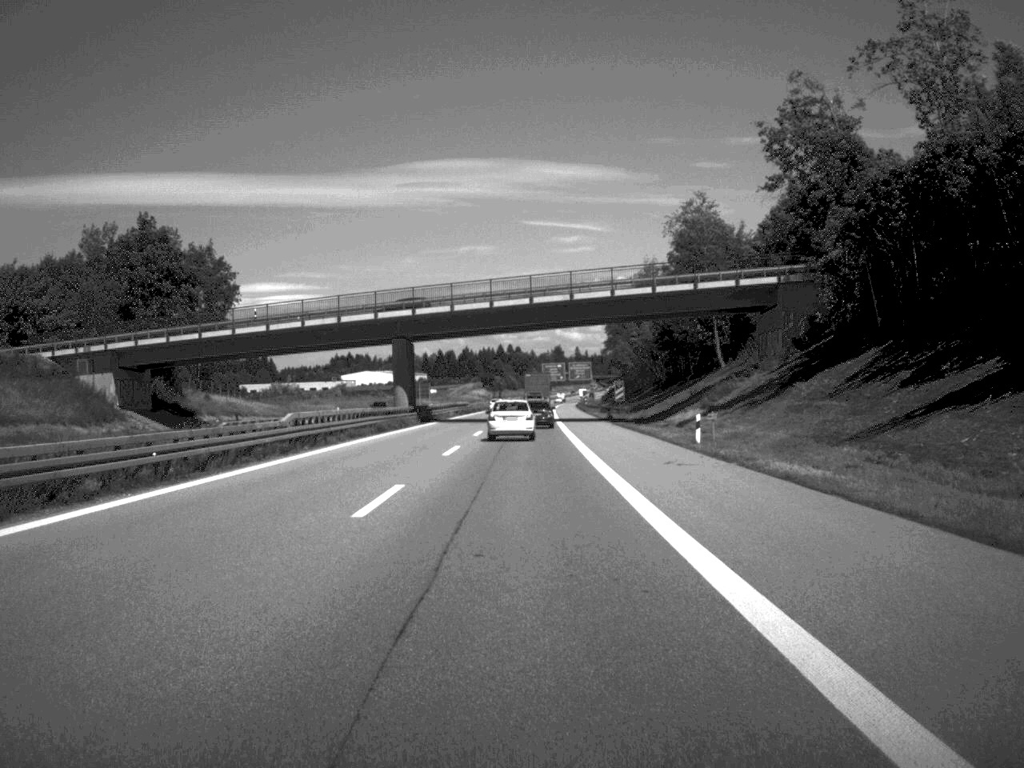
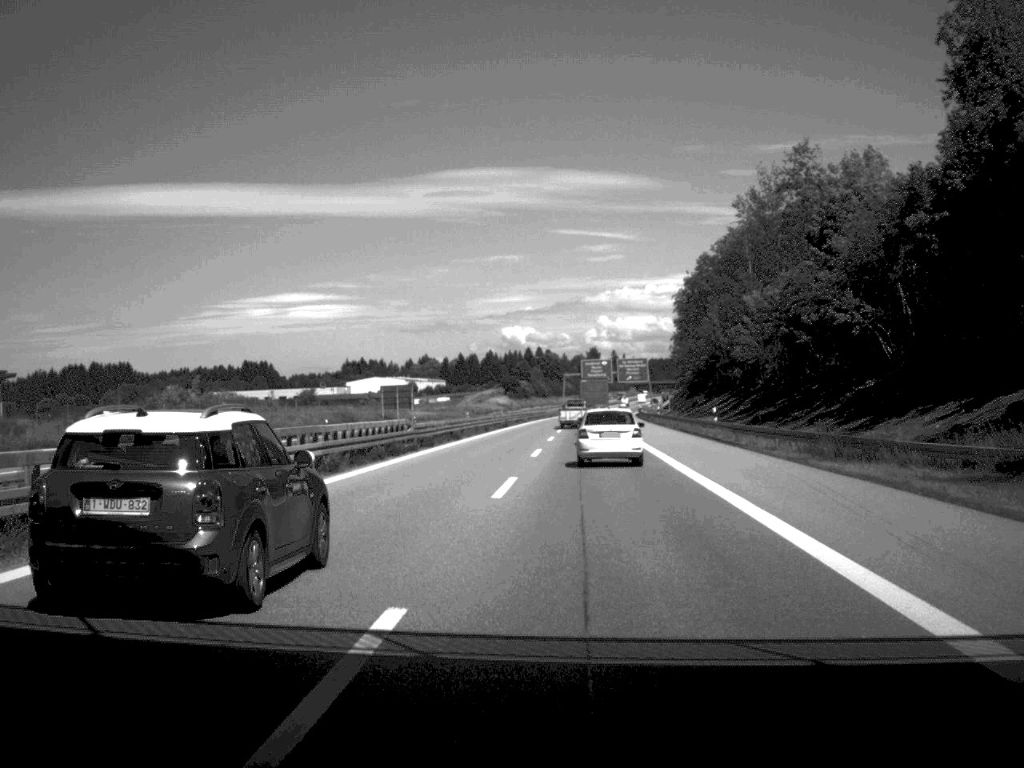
(-0.6, +83.9) m; -2°
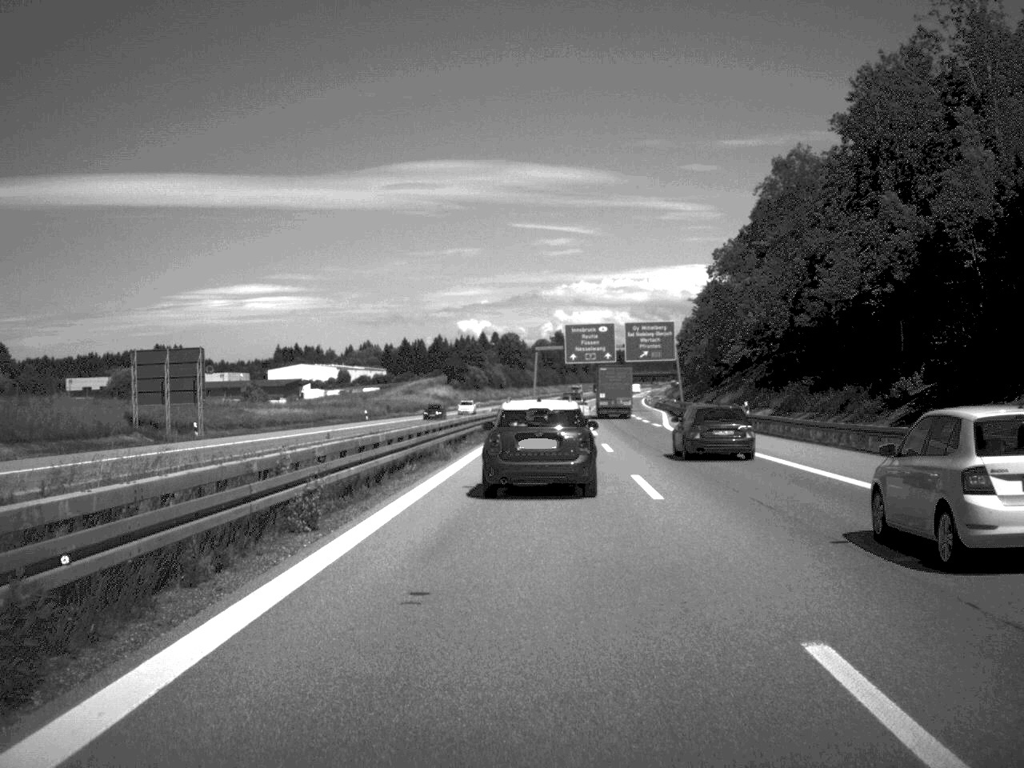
(+0.8, +90.4) m; +2°
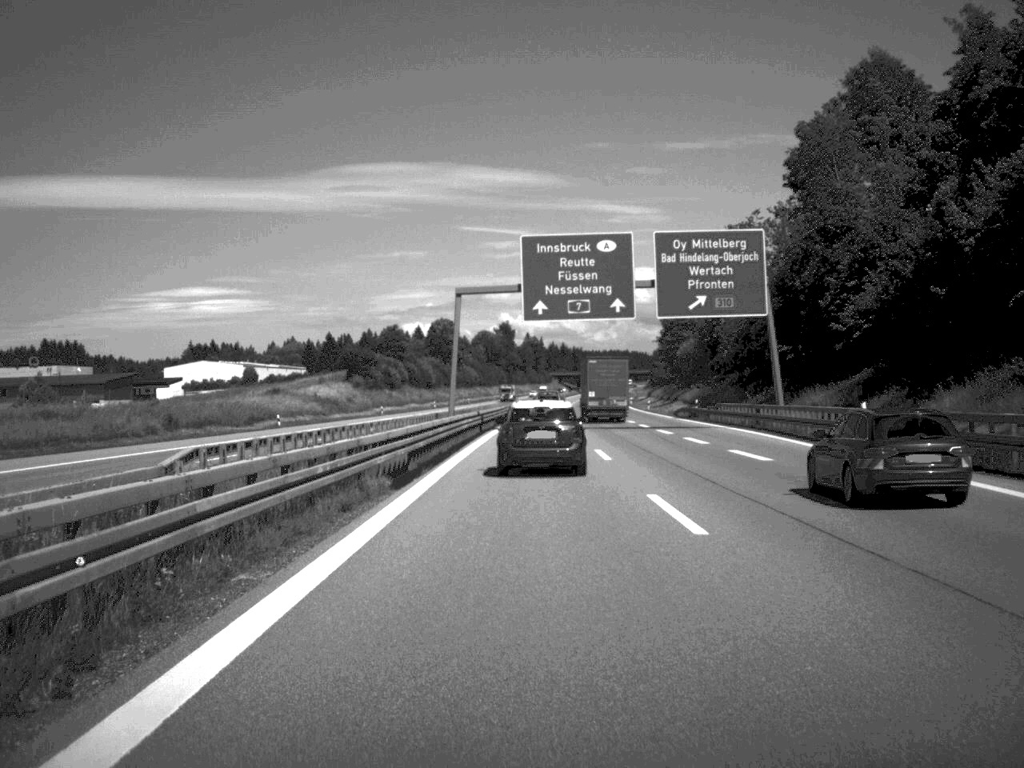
(+1.6, +76.0) m; +2°
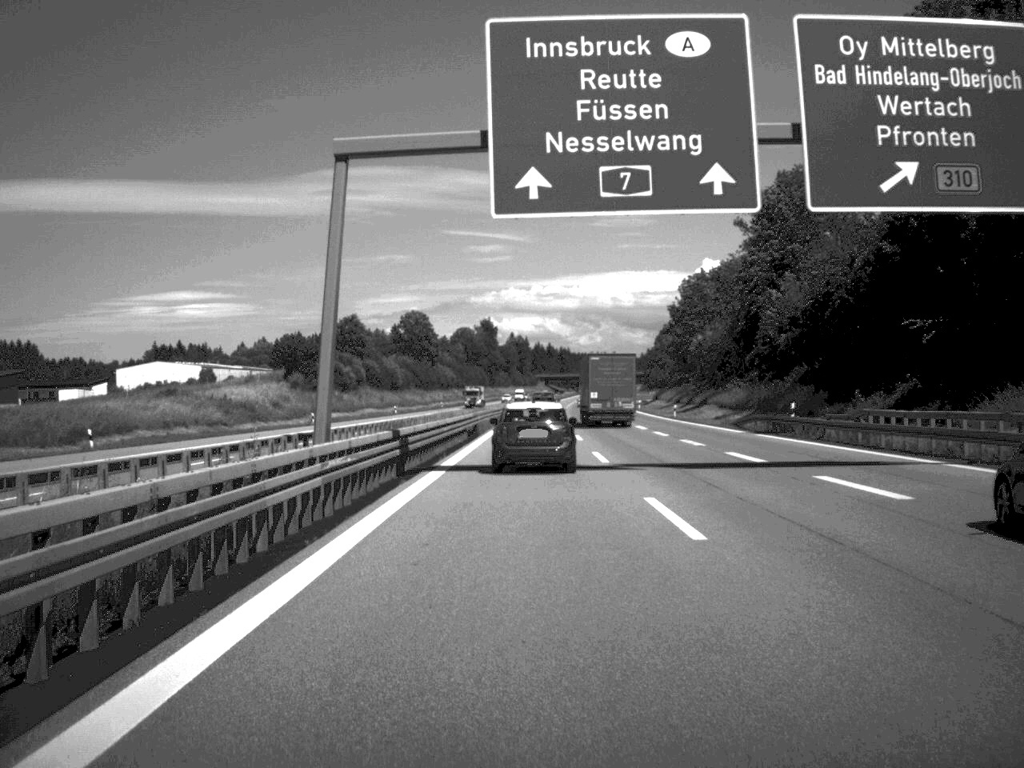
(+0.2, +36.0) m; +1°
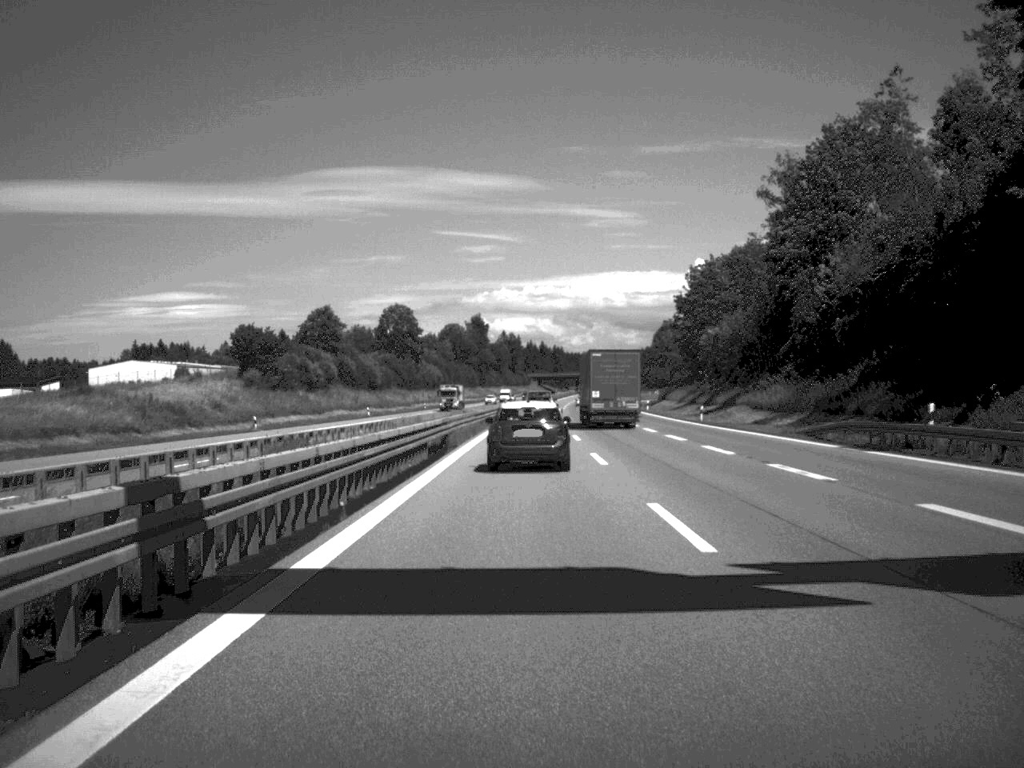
(+0.1, +19.0) m; 0°
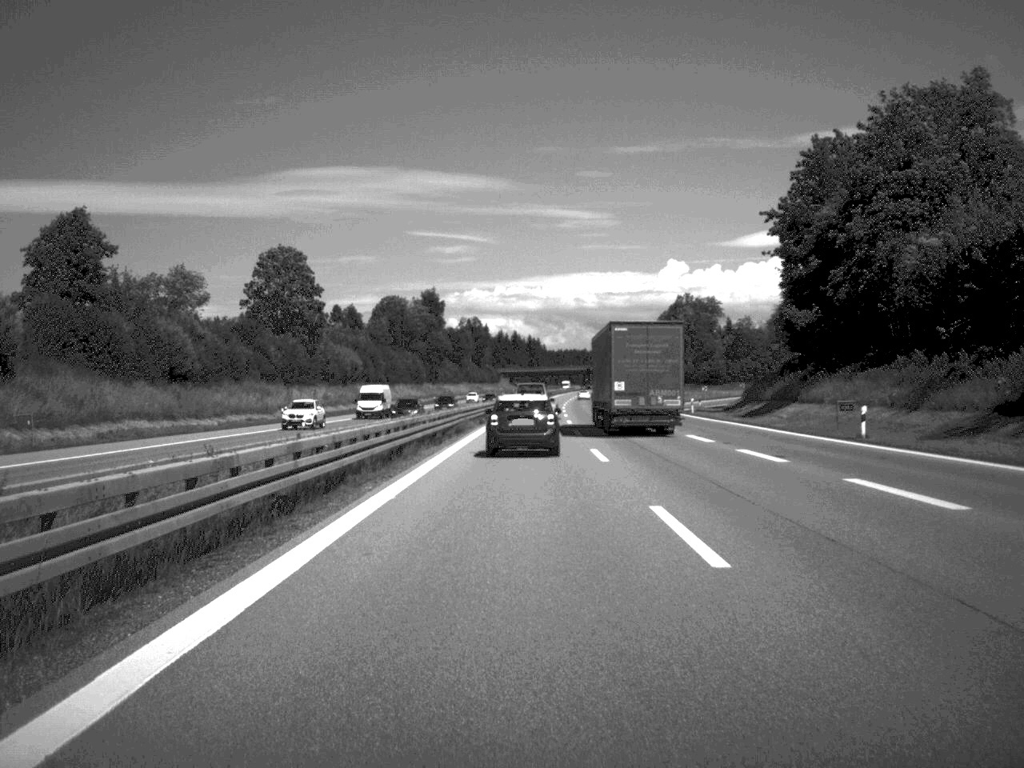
(+0.7, +90.1) m; +1°
